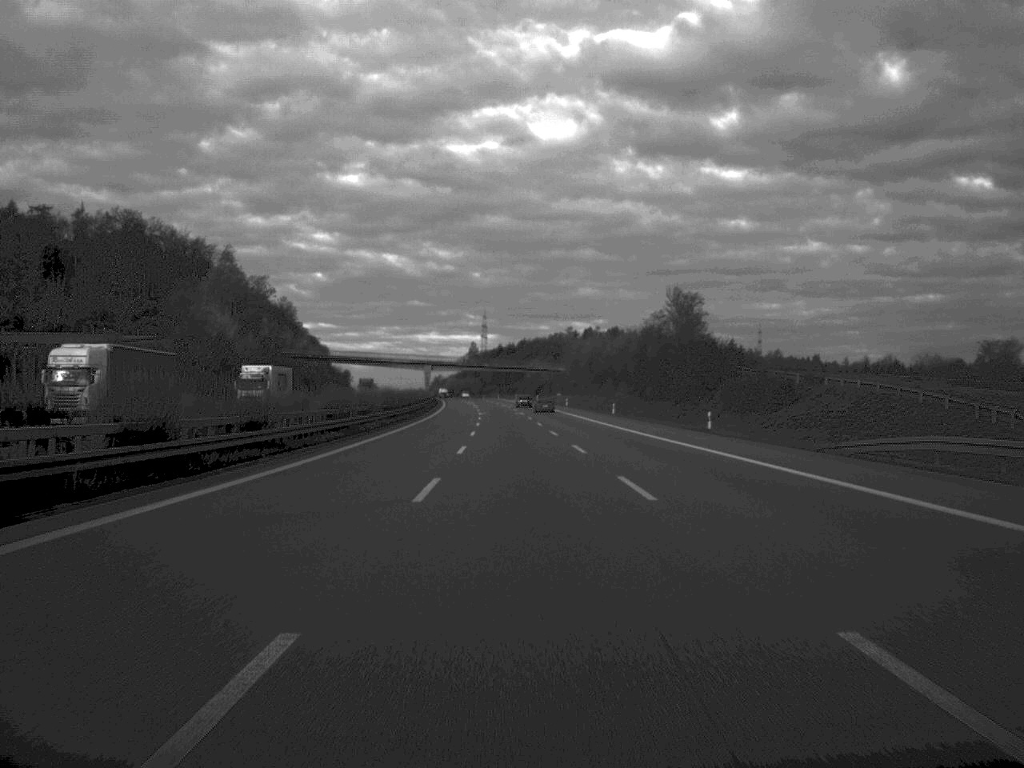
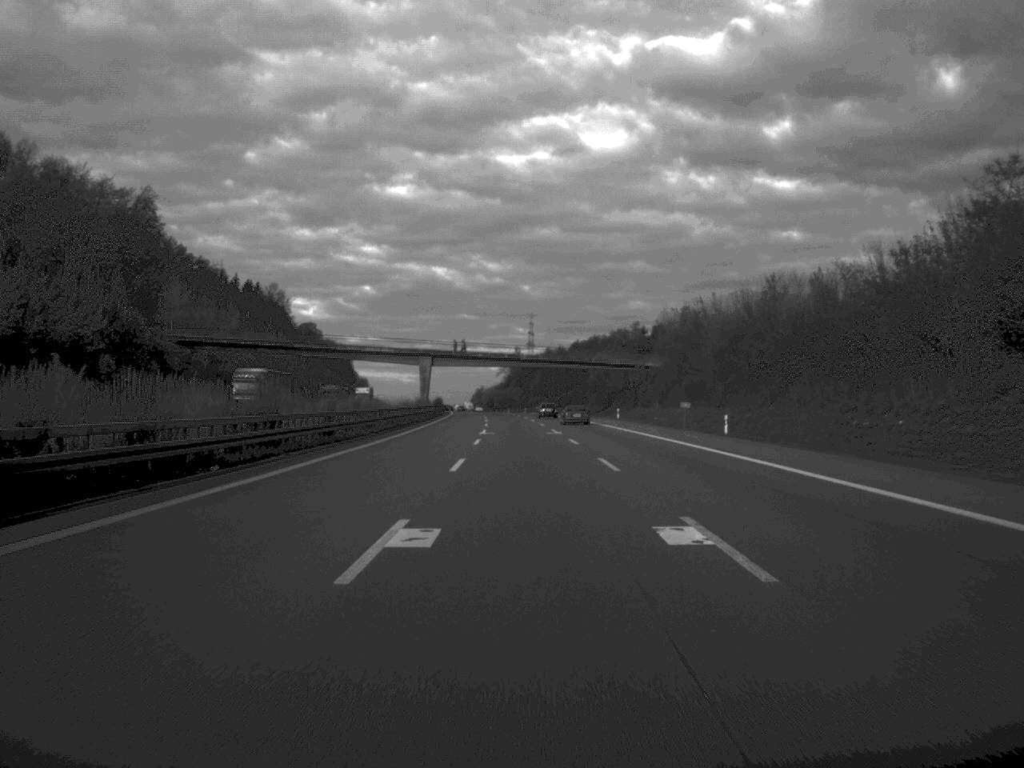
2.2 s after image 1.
(-1.9, +98.4) m; -2°
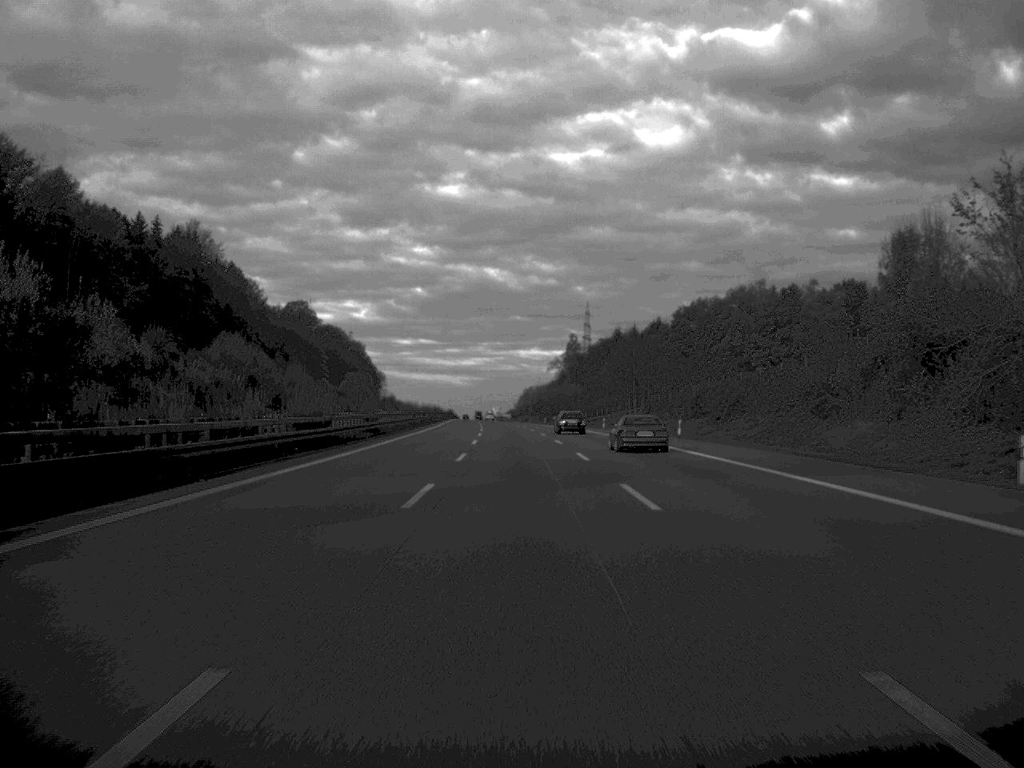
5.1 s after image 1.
(-2.5, +134.5) m; -2°
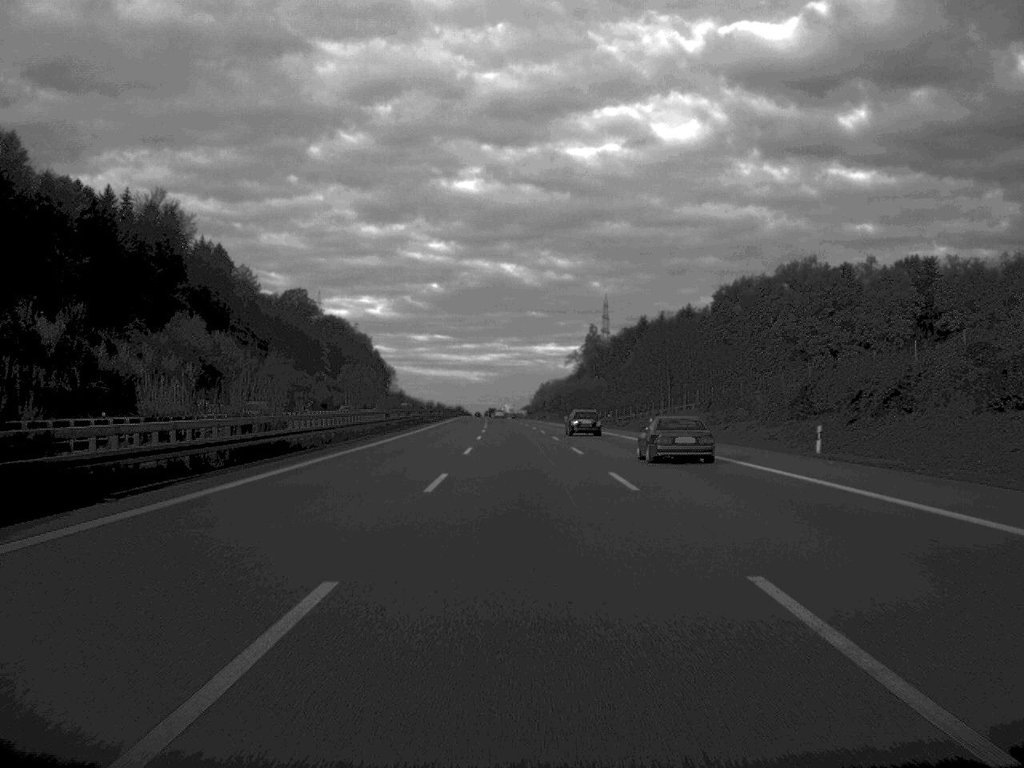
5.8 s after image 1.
(-0.2, +31.7) m; -1°
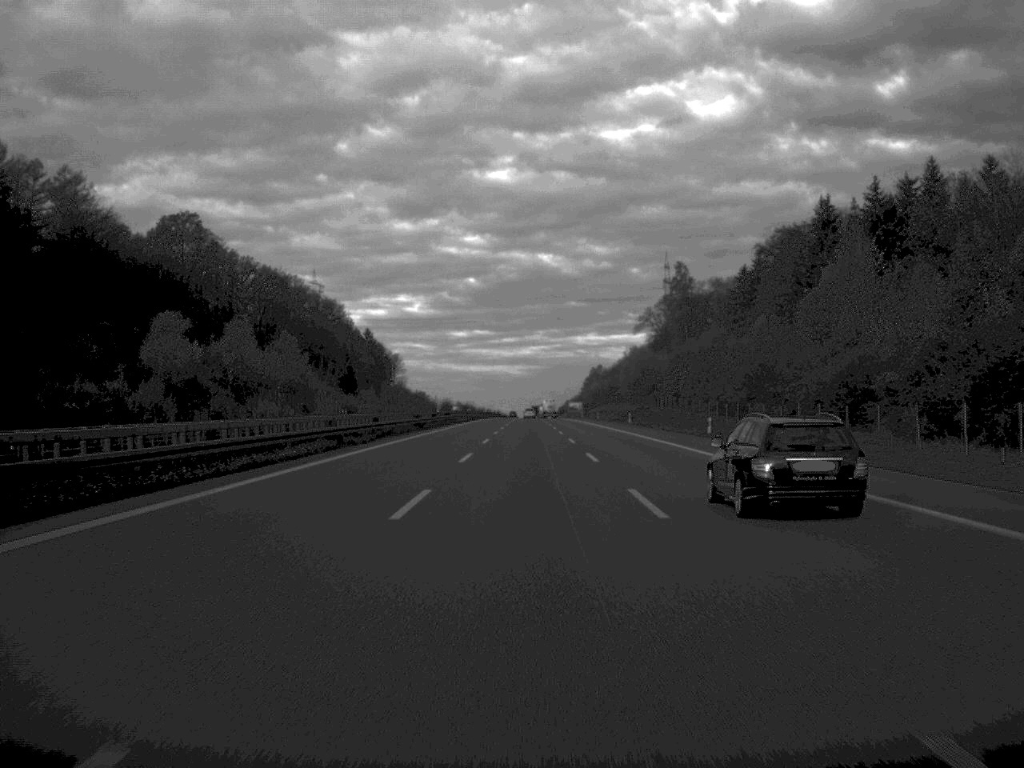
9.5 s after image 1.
(-3.2, +166.3) m; -2°
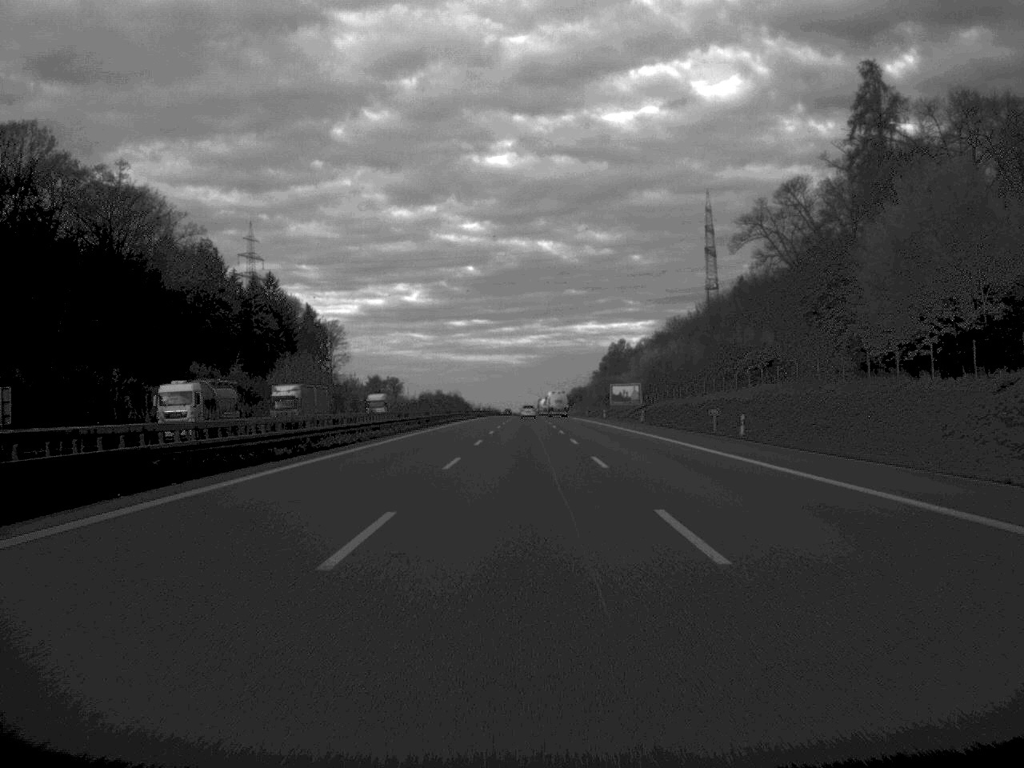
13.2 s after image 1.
(+0.1, +166.2) m; 0°
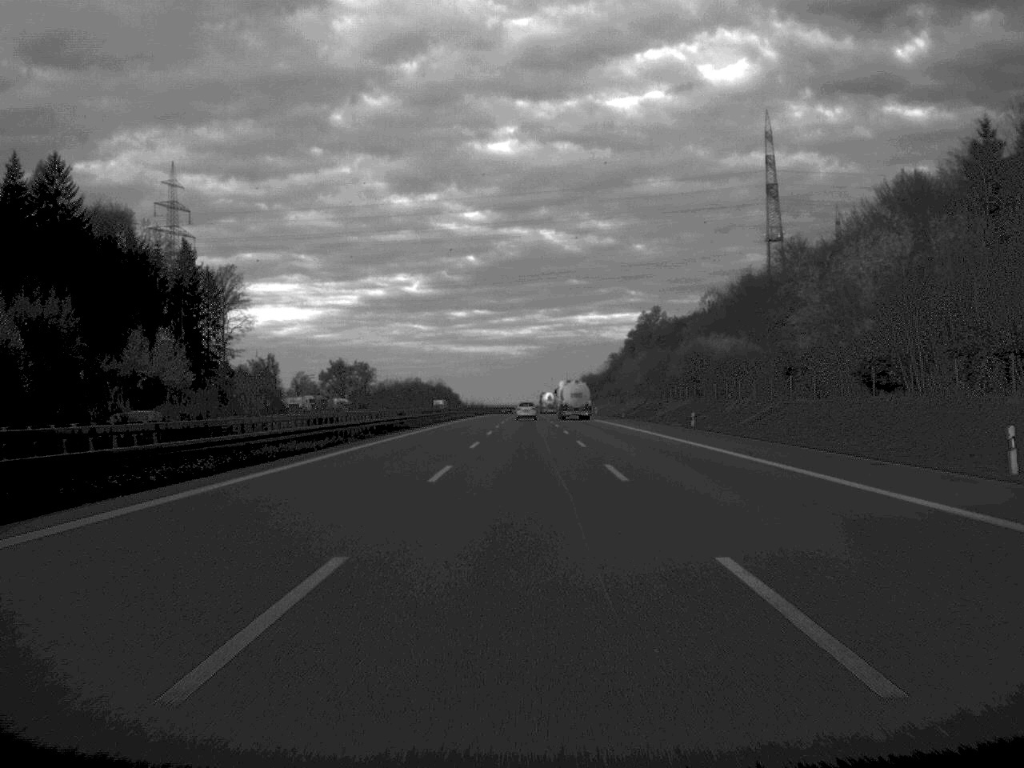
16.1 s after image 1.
(-0.1, +129.9) m; 0°
